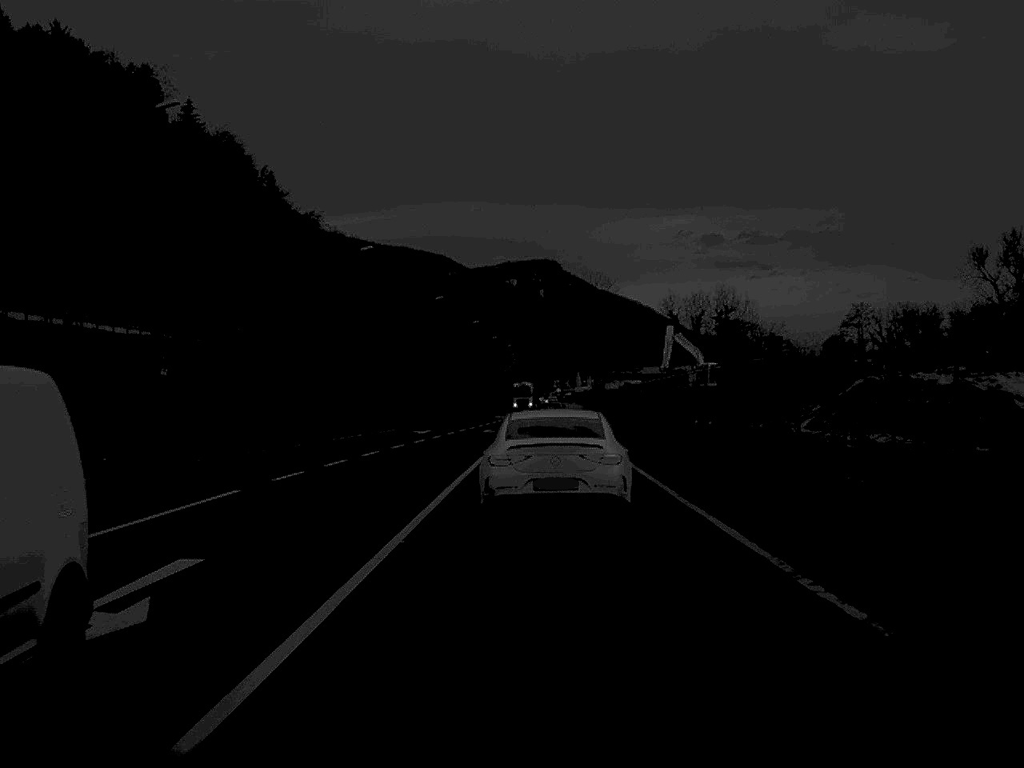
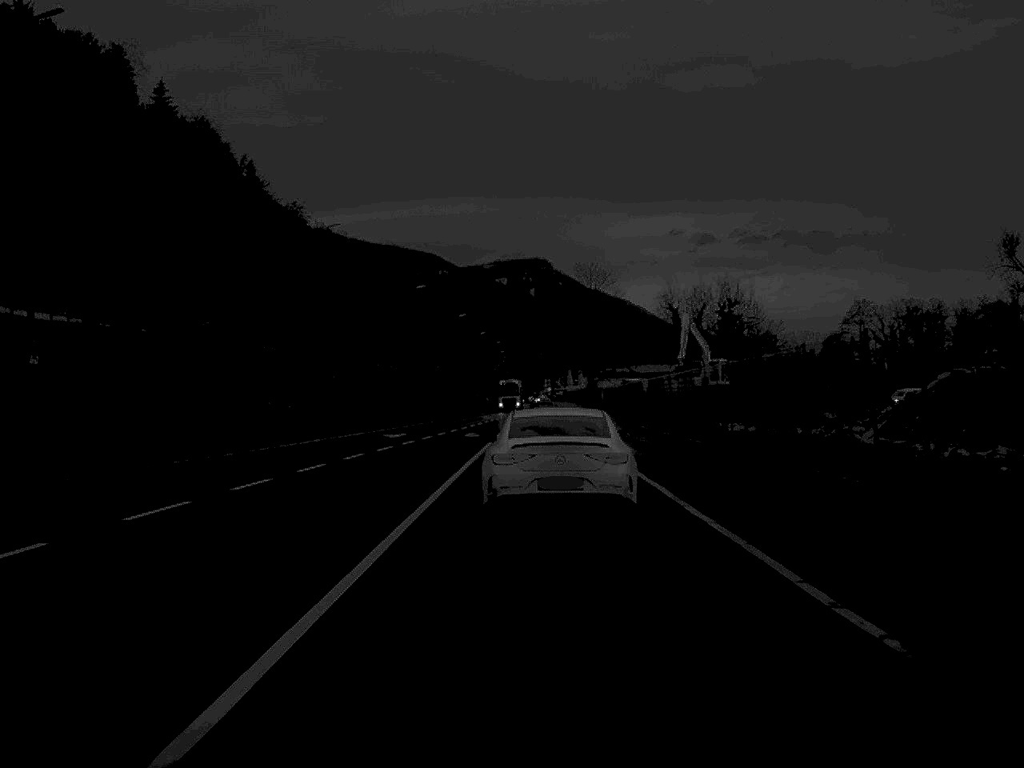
(0.0, +9.1) m; 0°
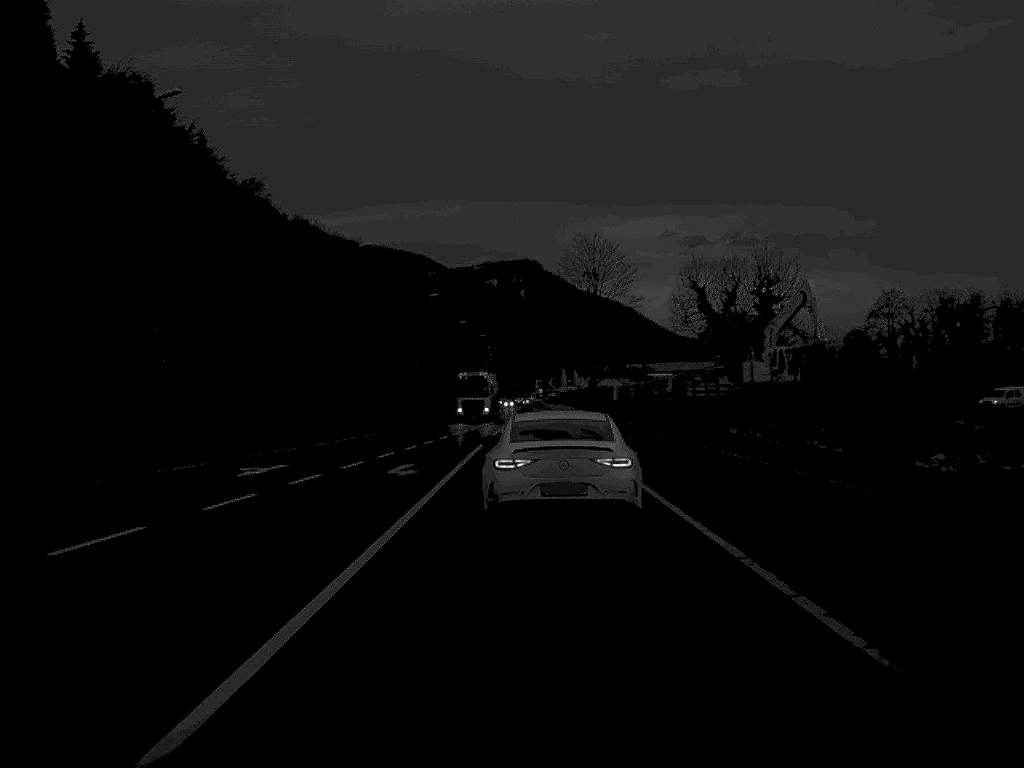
(+0.2, +27.2) m; 0°
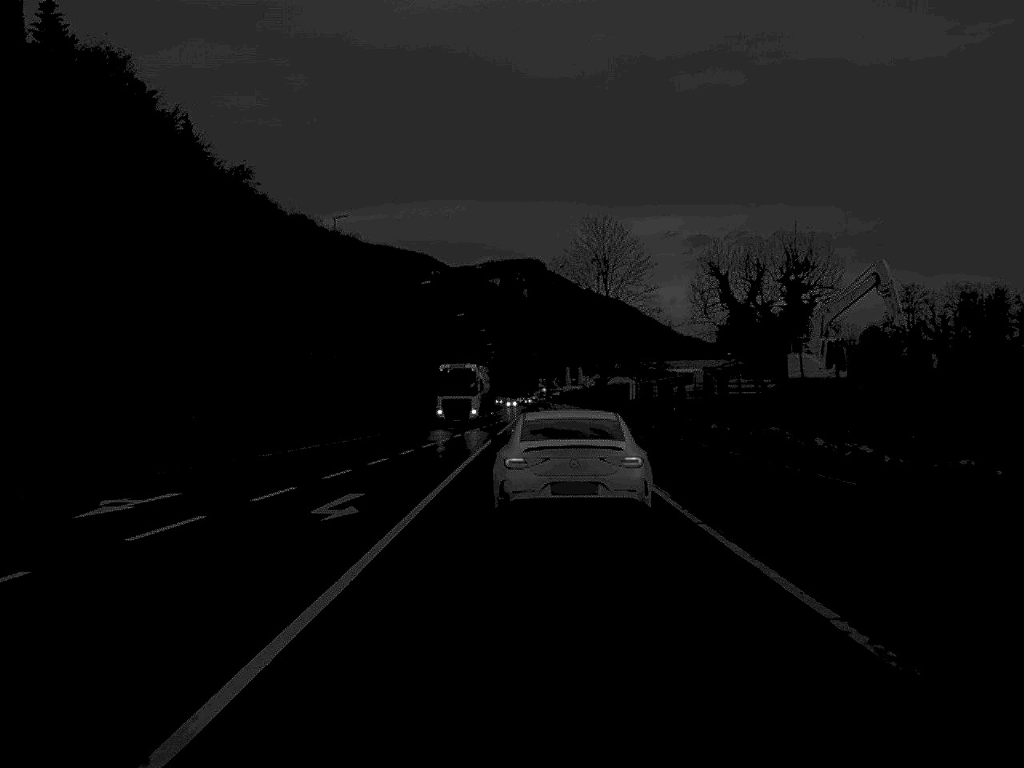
(0.0, +10.4) m; 0°
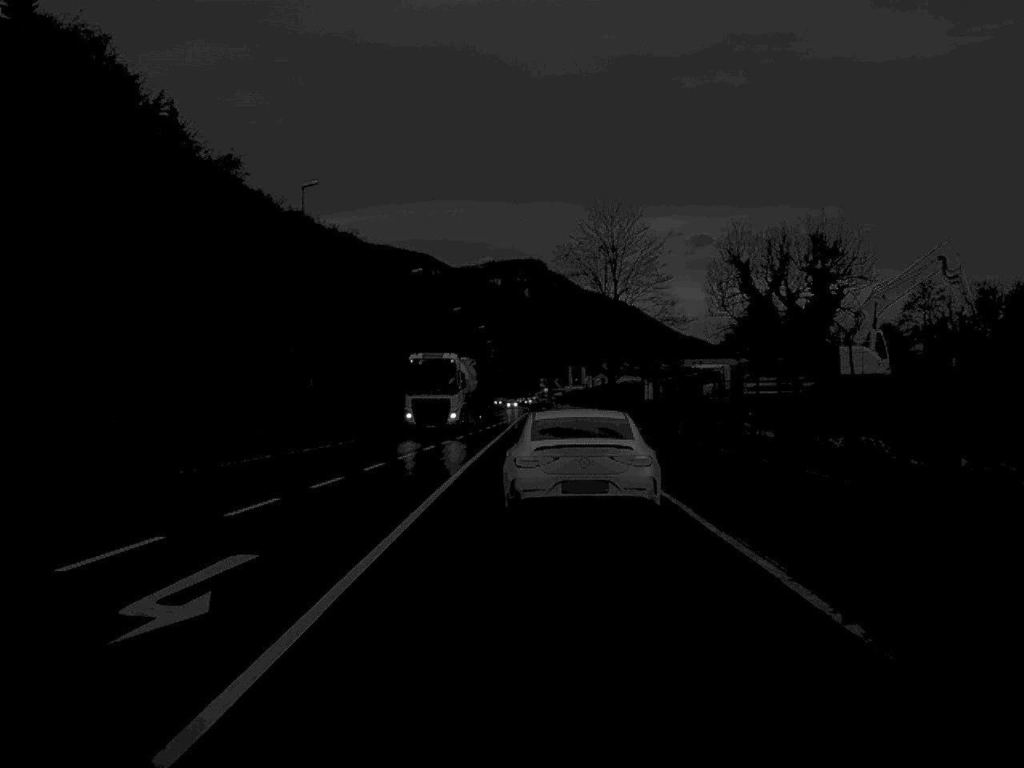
(0.0, +8.7) m; 0°
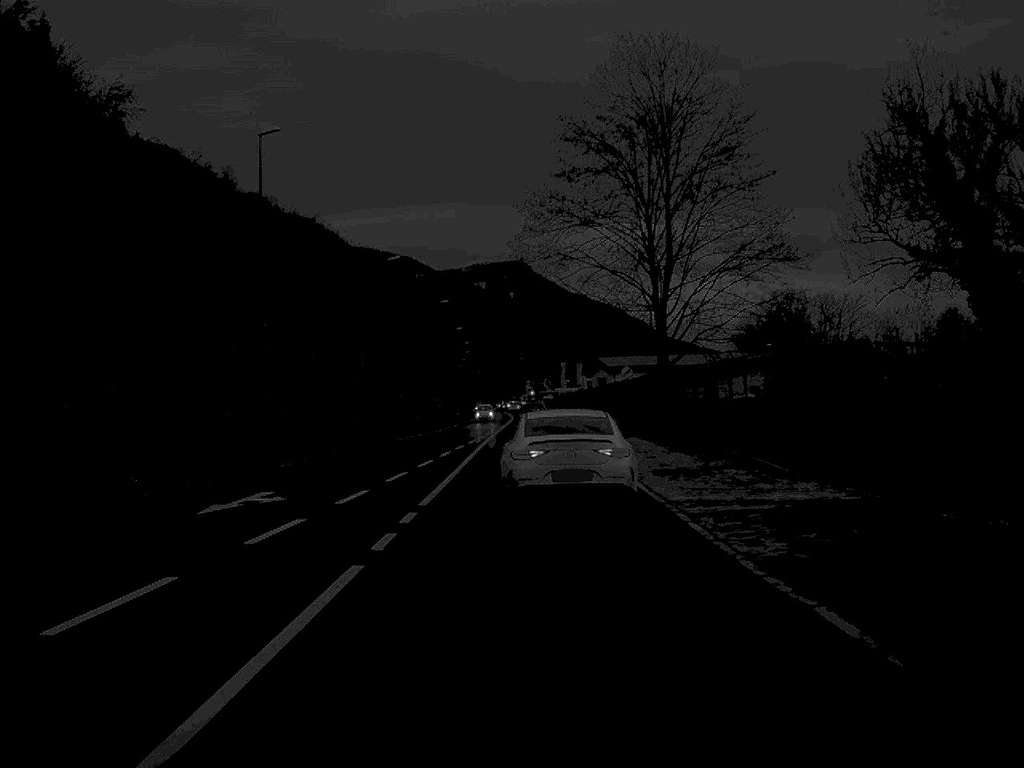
(+0.3, +44.6) m; +1°
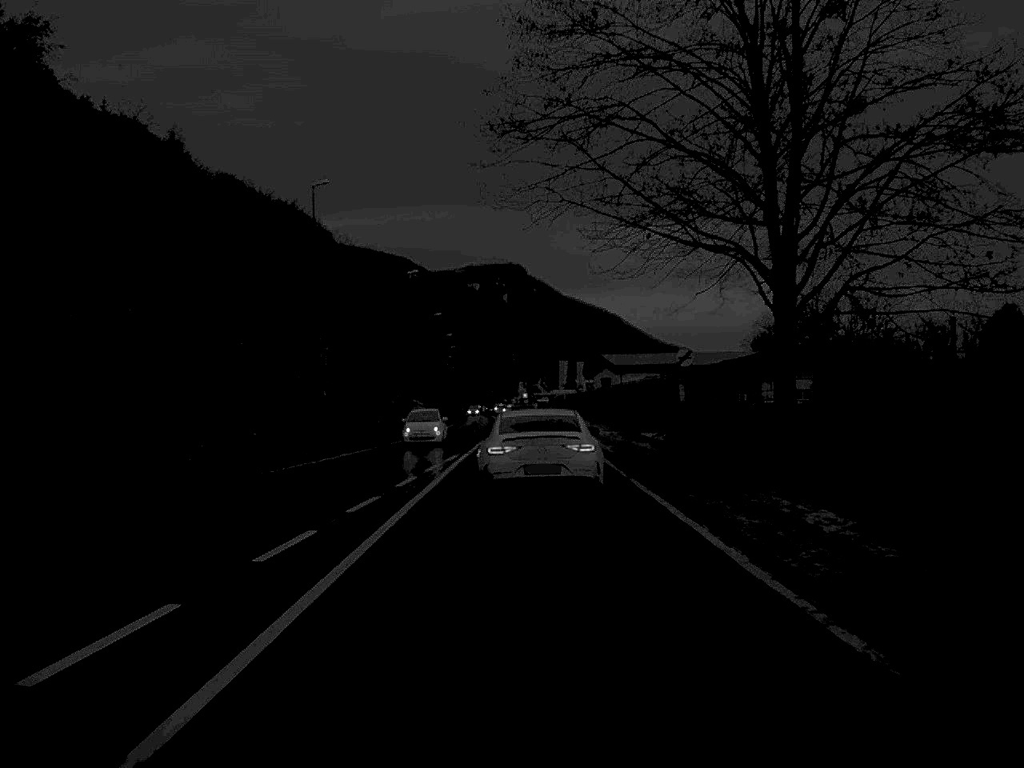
(+0.1, +25.4) m; 0°
